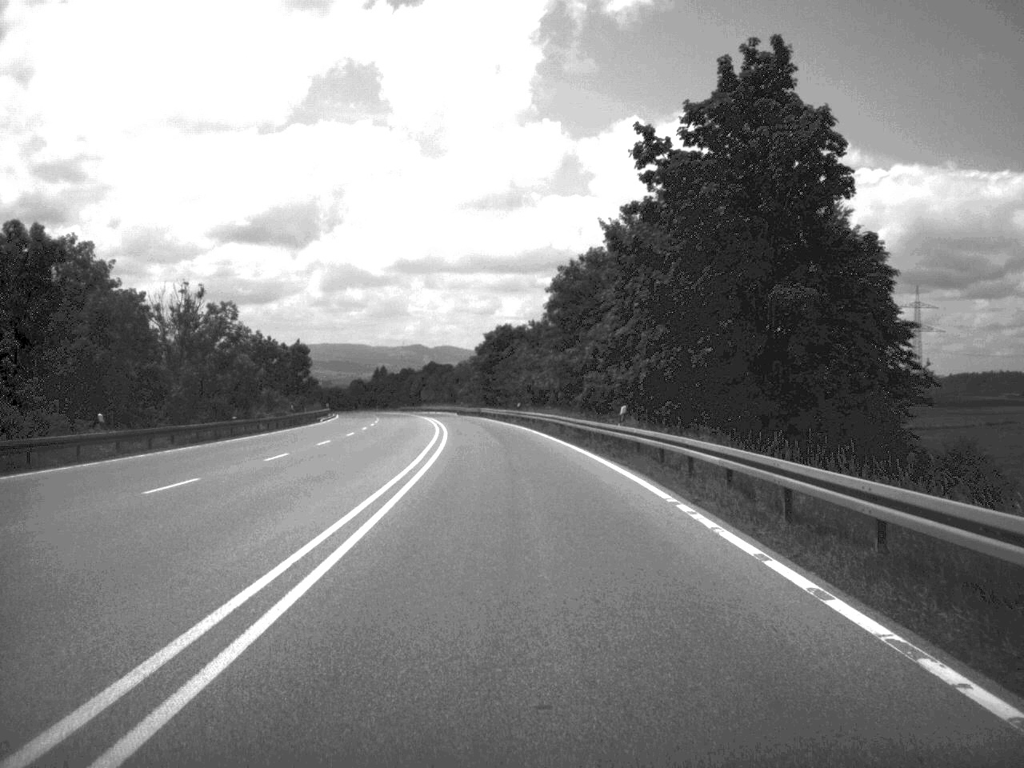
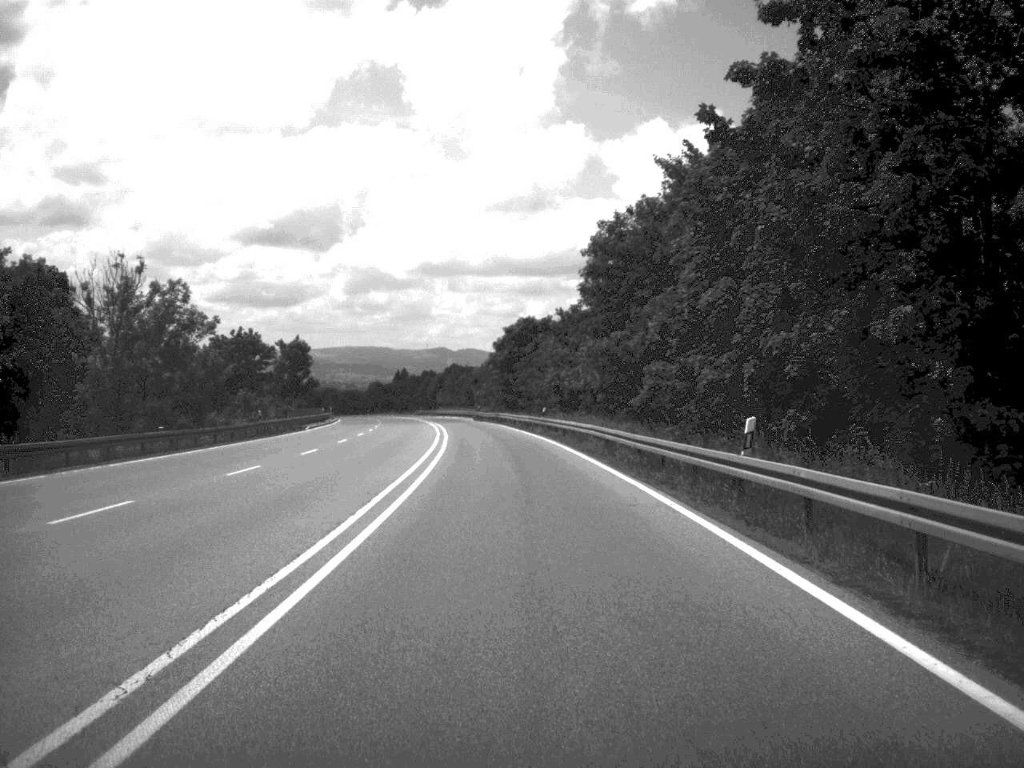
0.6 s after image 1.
(-0.2, +16.7) m; -1°
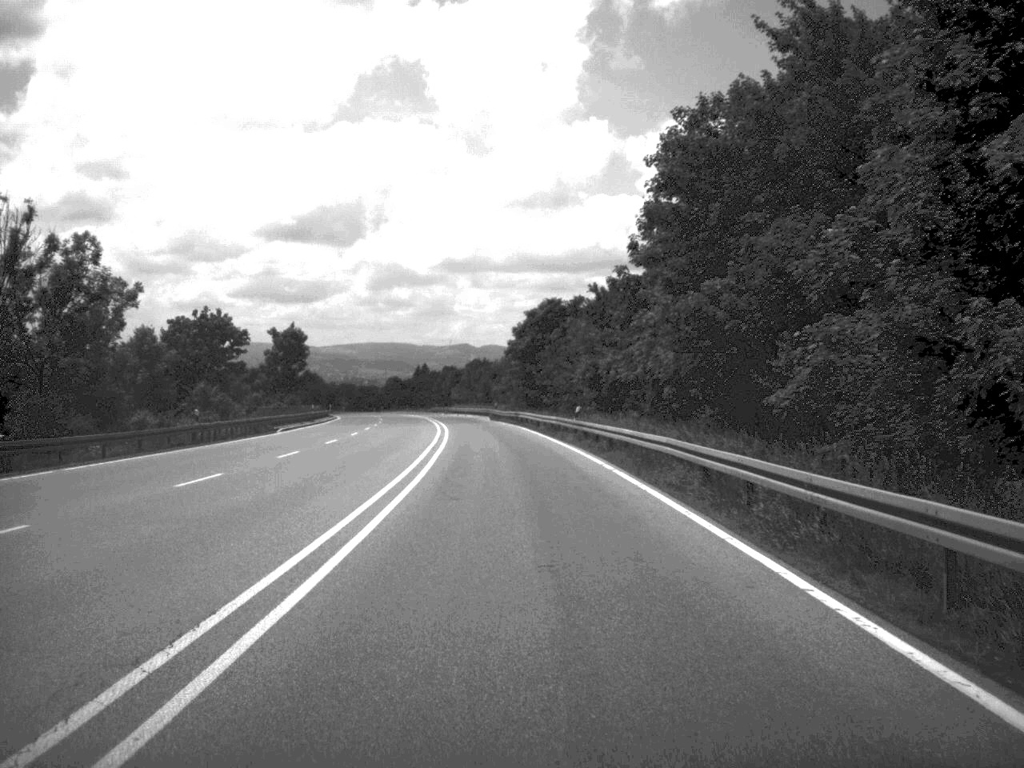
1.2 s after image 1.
(-0.2, +16.7) m; -1°
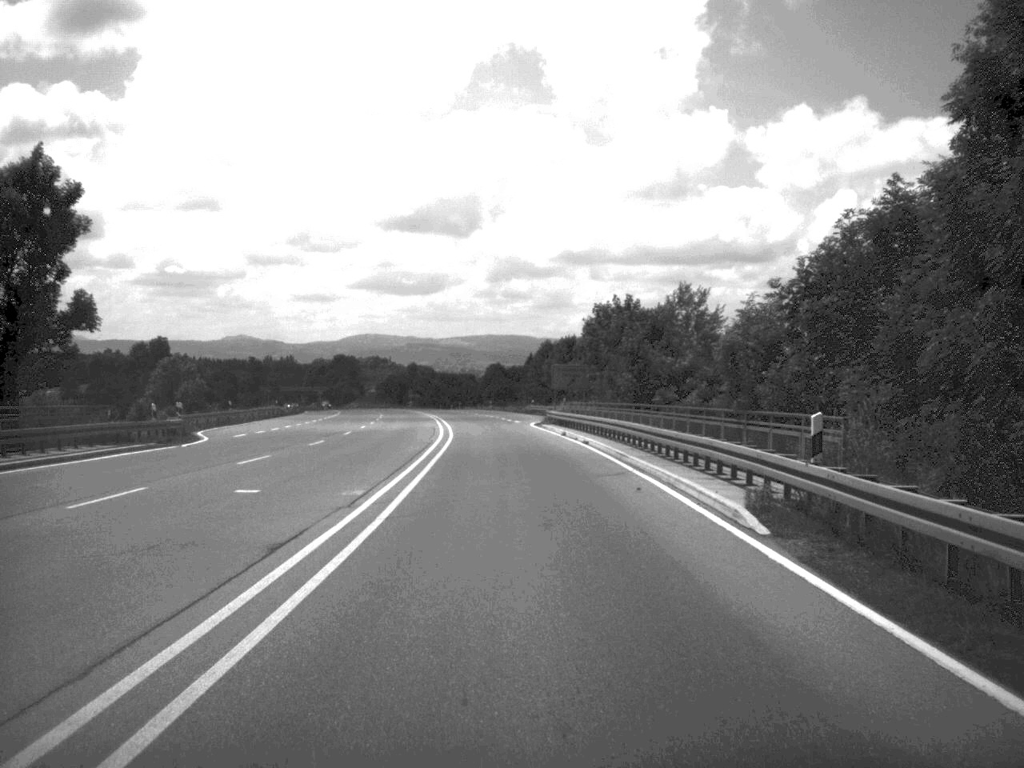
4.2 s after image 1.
(-4.4, +89.4) m; -6°
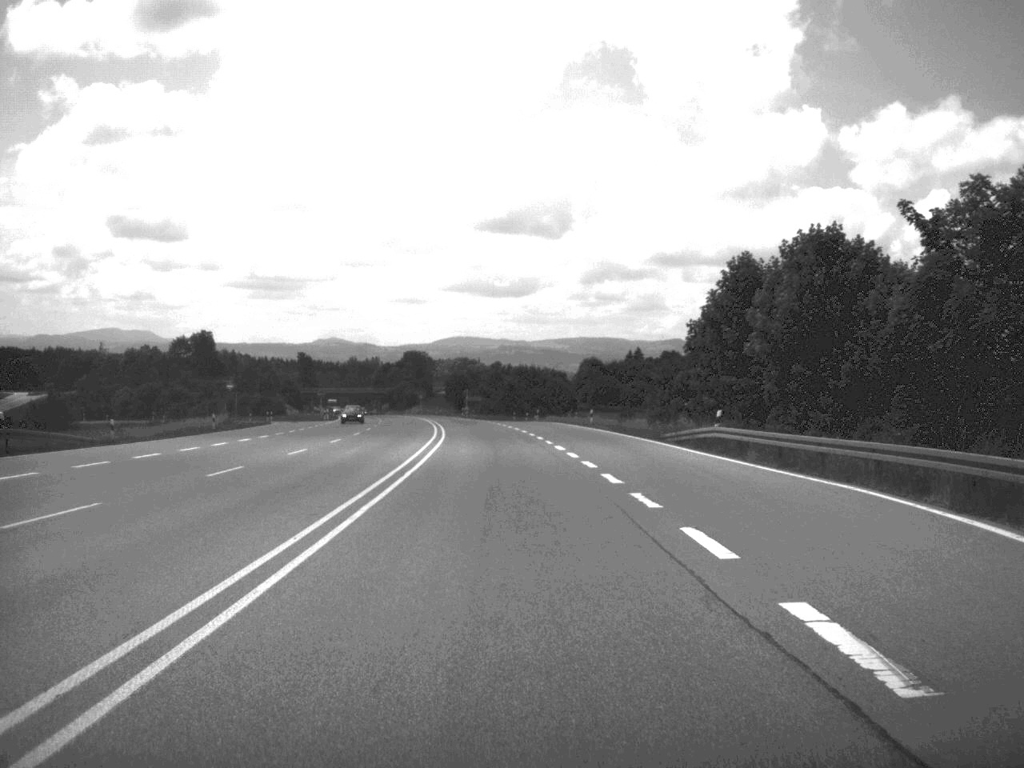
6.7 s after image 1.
(-2.6, +72.2) m; -4°
